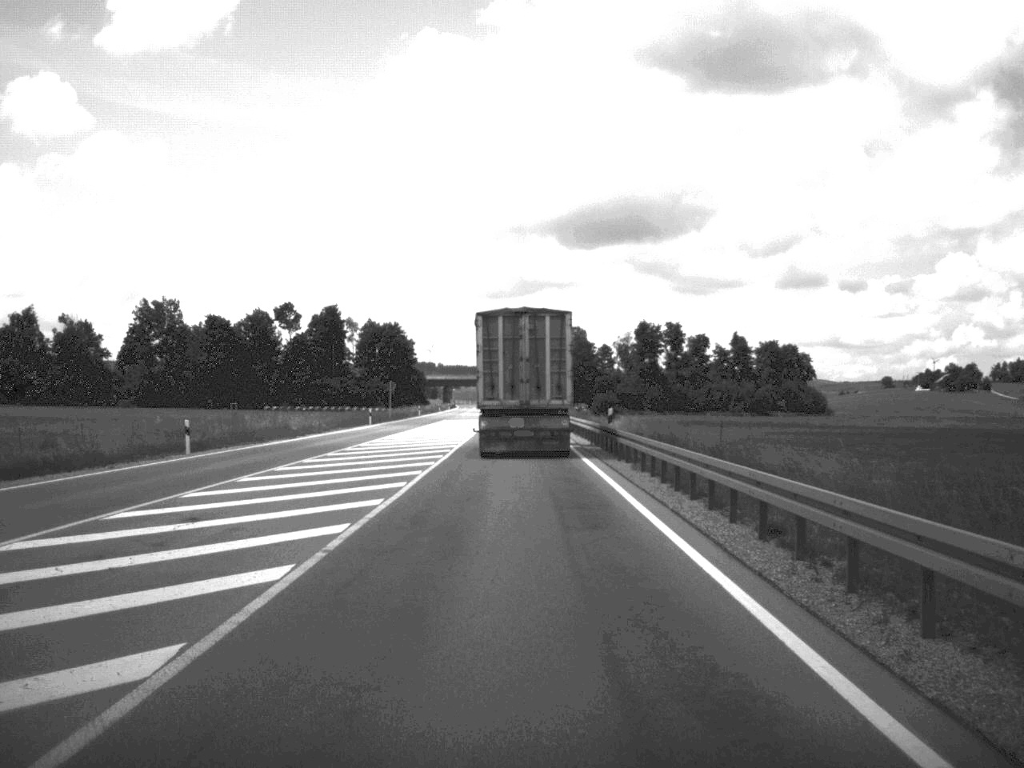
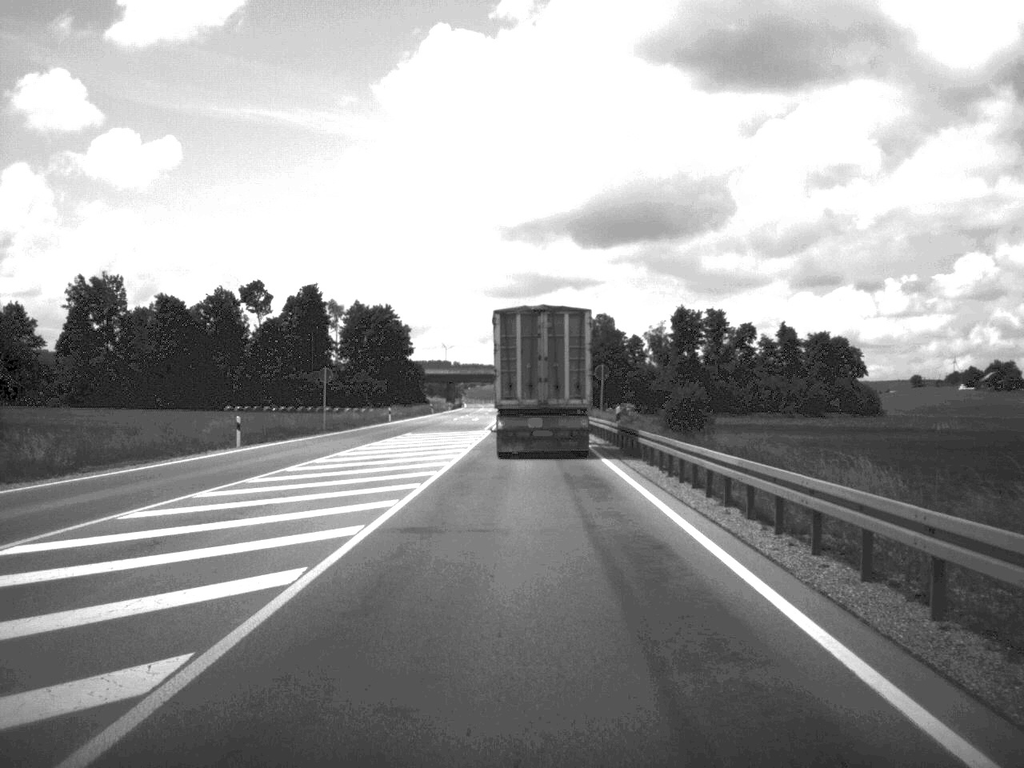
(-0.4, +44.8) m; -1°
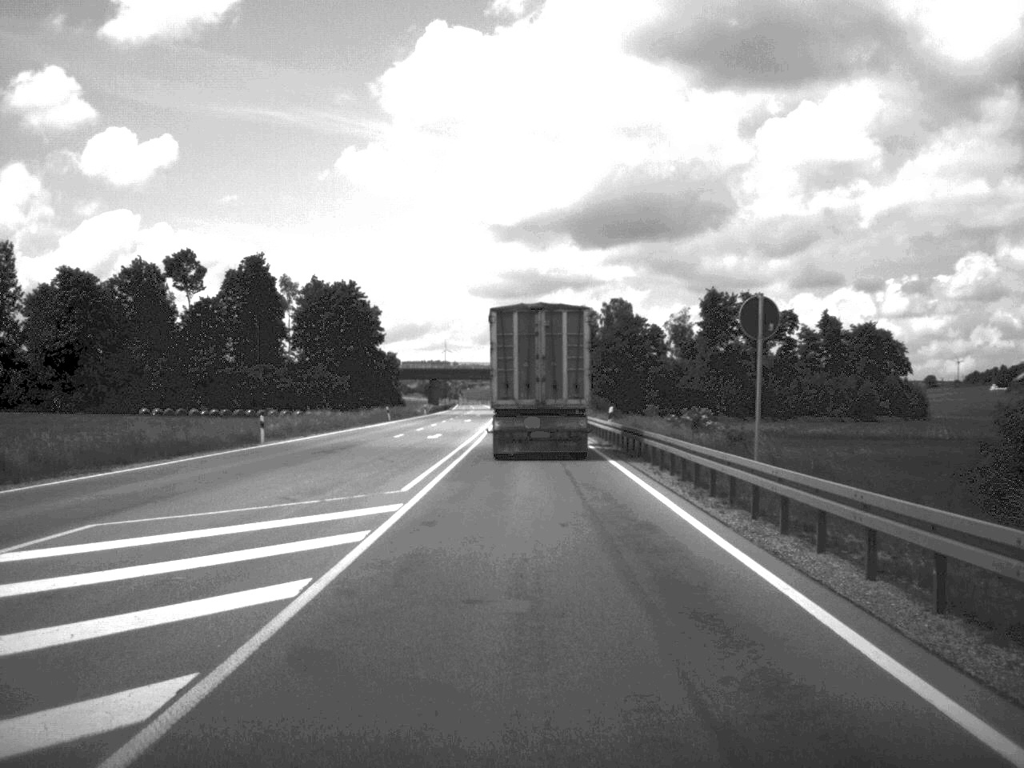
(0.0, +45.0) m; 0°
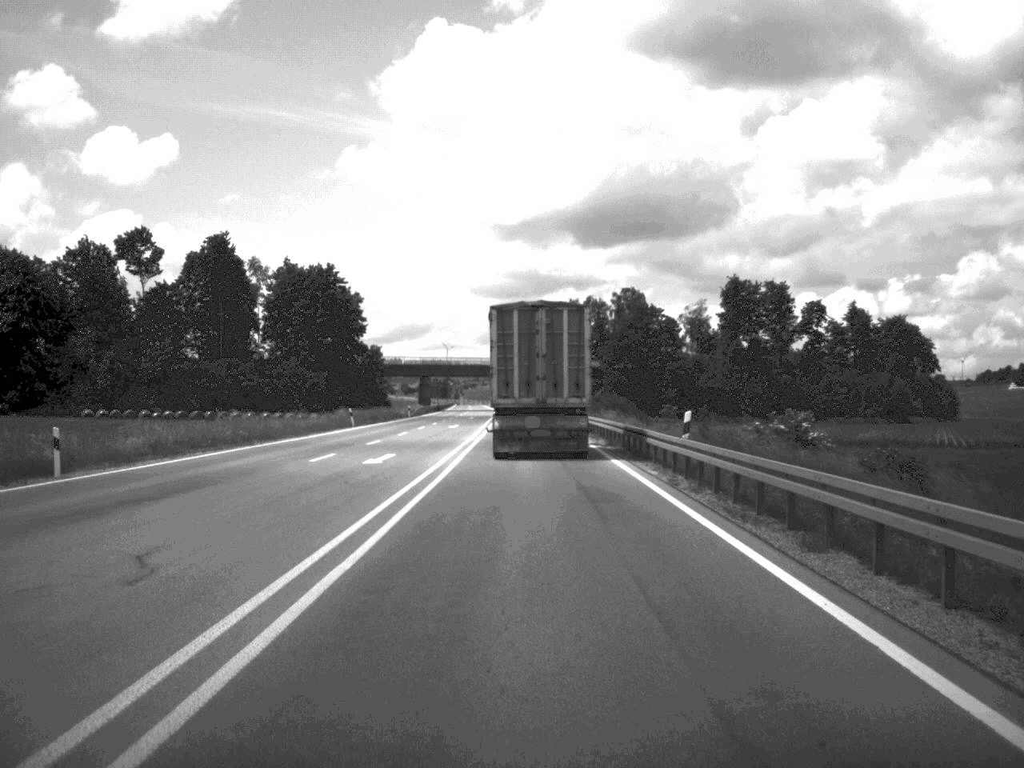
(0.0, +21.7) m; 0°
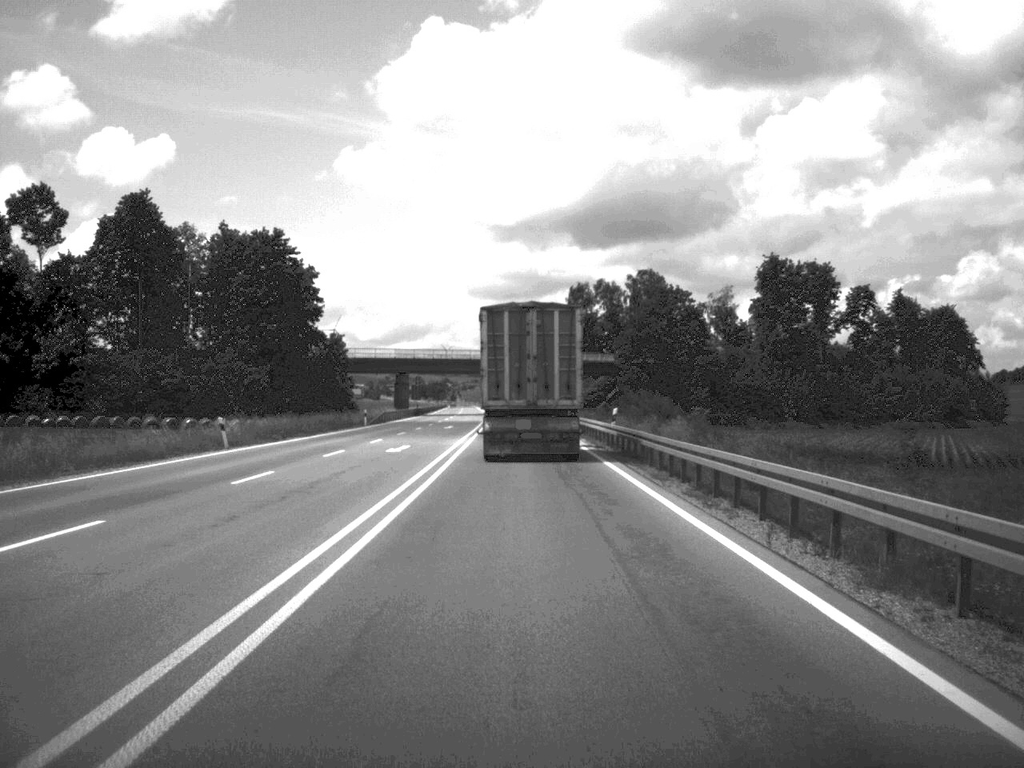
(0.0, +32.0) m; 0°
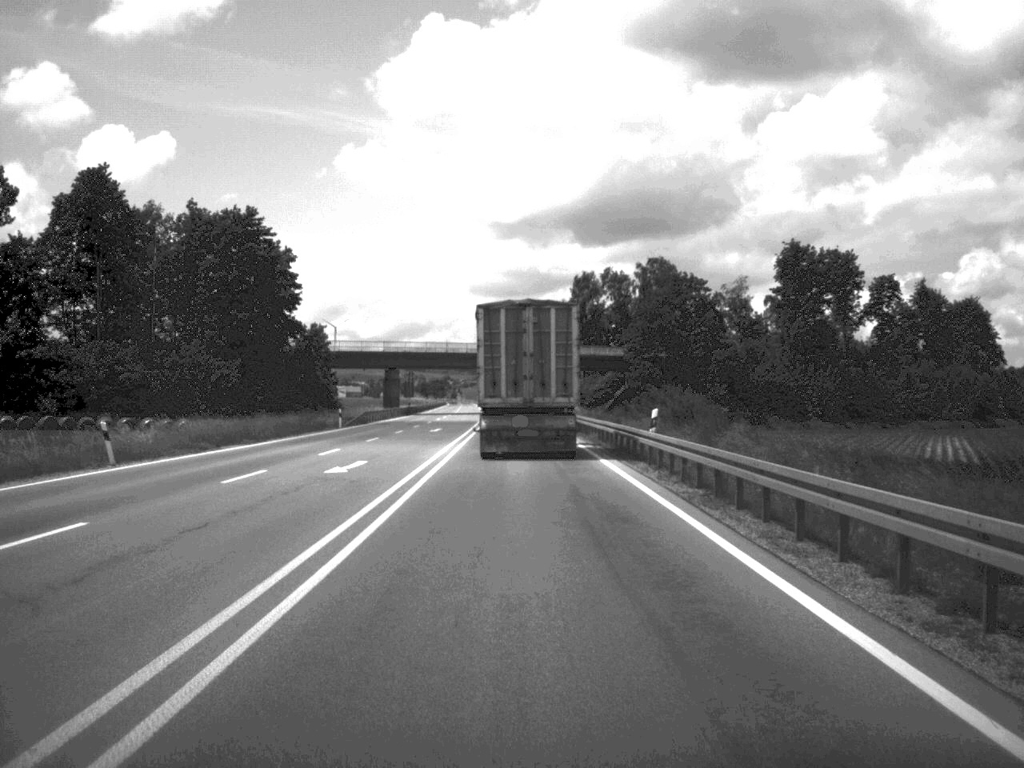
(0.0, +12.4) m; 0°
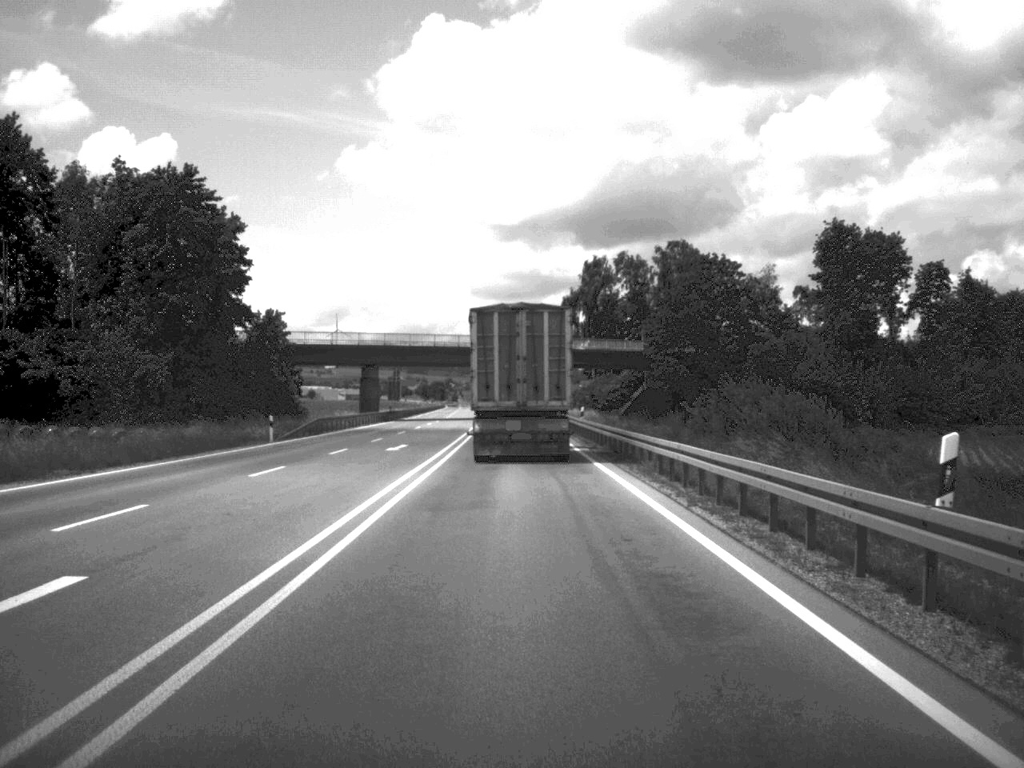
(0.0, +20.8) m; 0°
